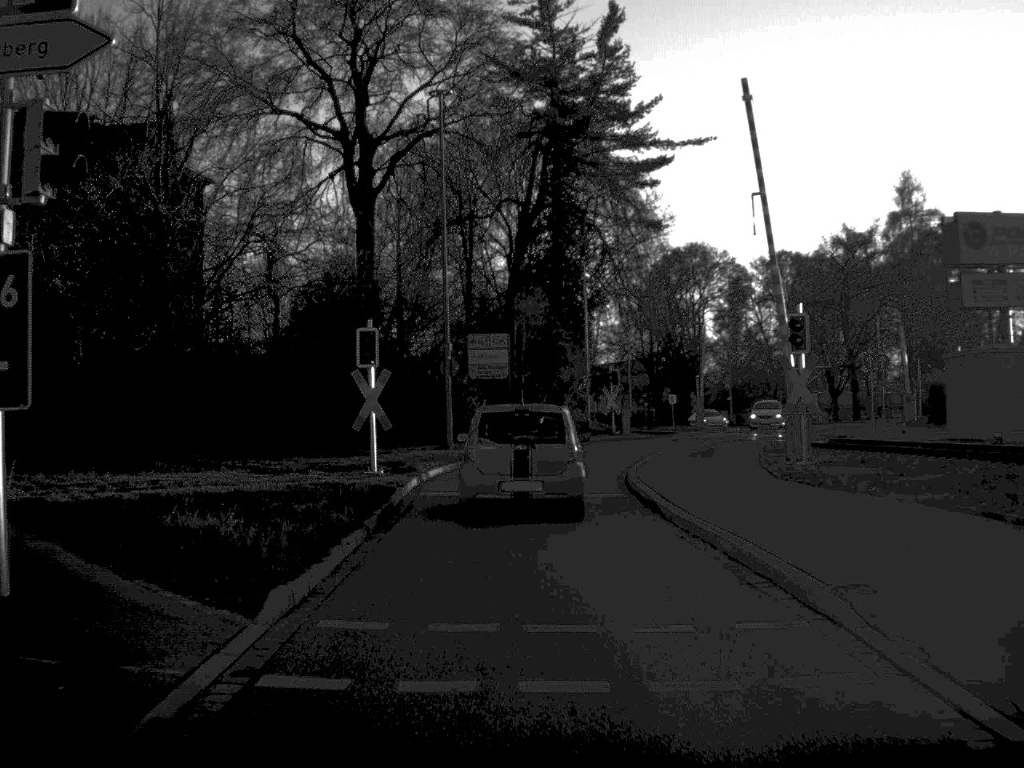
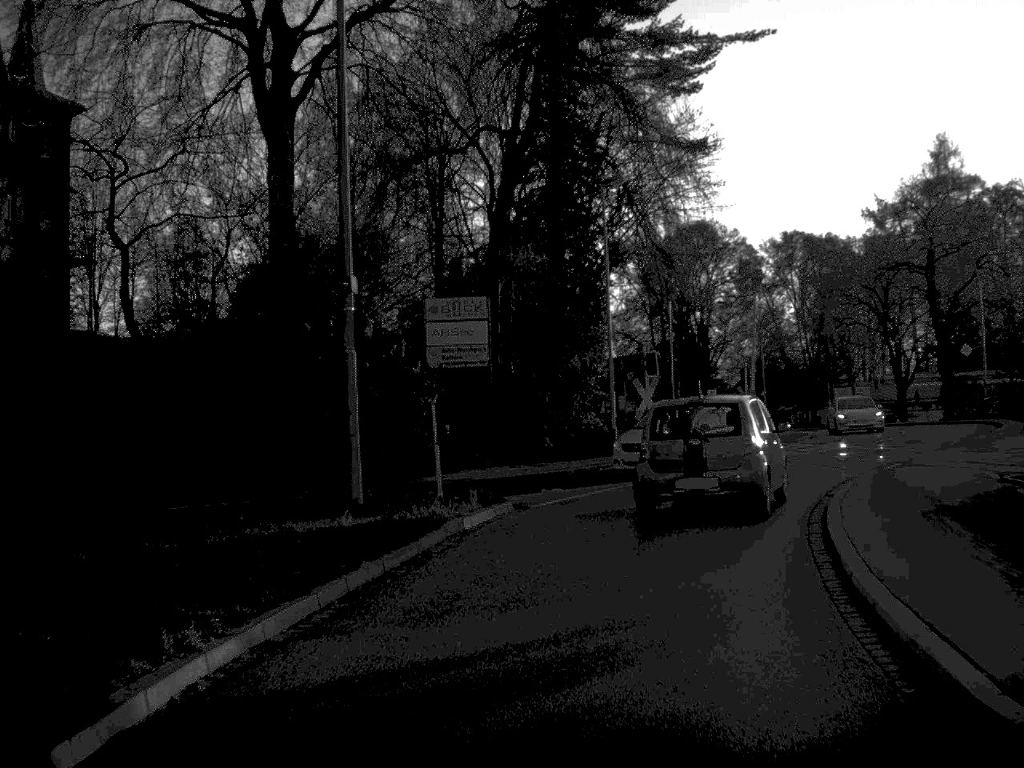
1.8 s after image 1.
(-0.1, +19.6) m; +1°
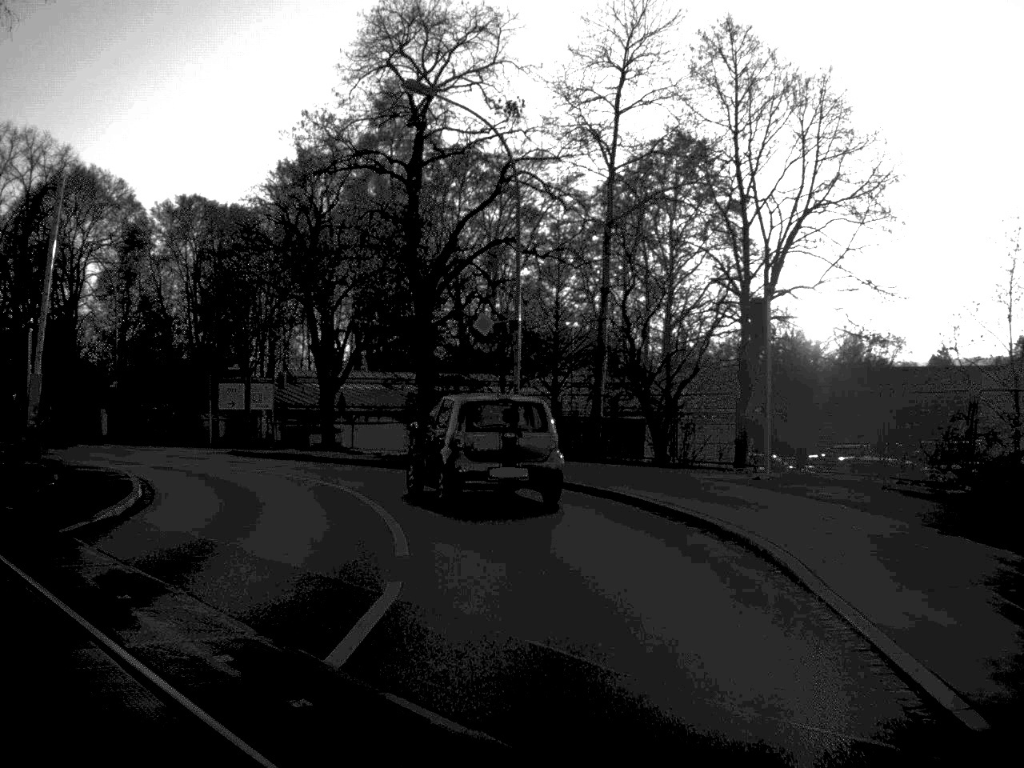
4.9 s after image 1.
(+6.9, +28.8) m; +27°
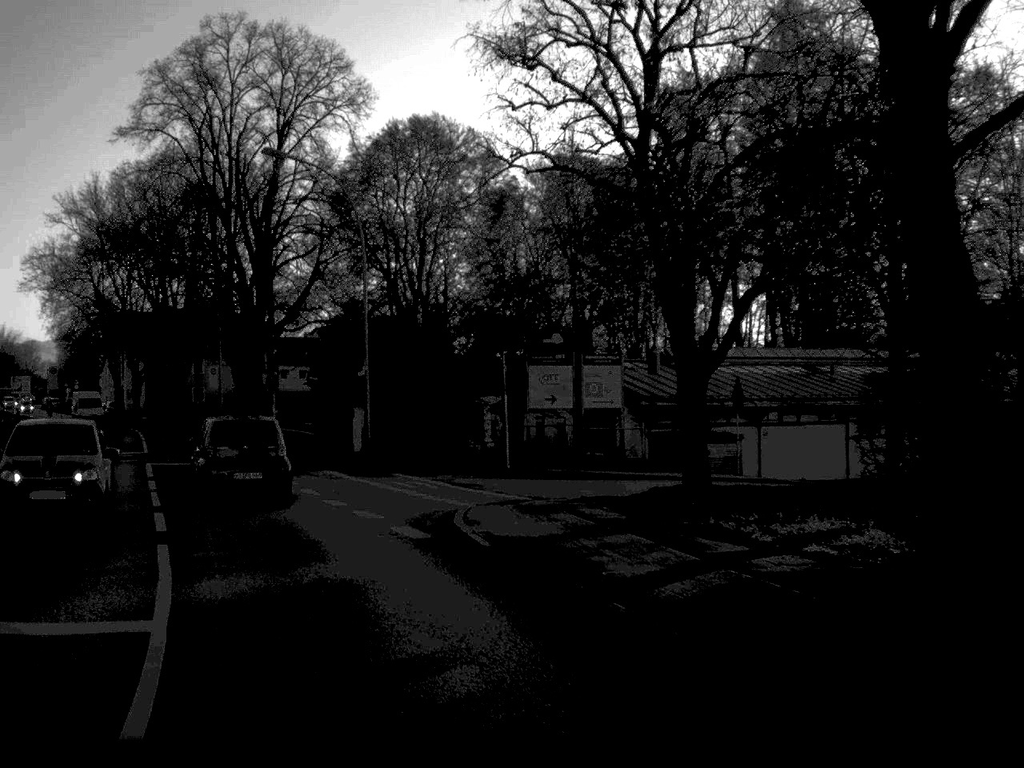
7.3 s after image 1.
(-2.3, +23.4) m; -20°
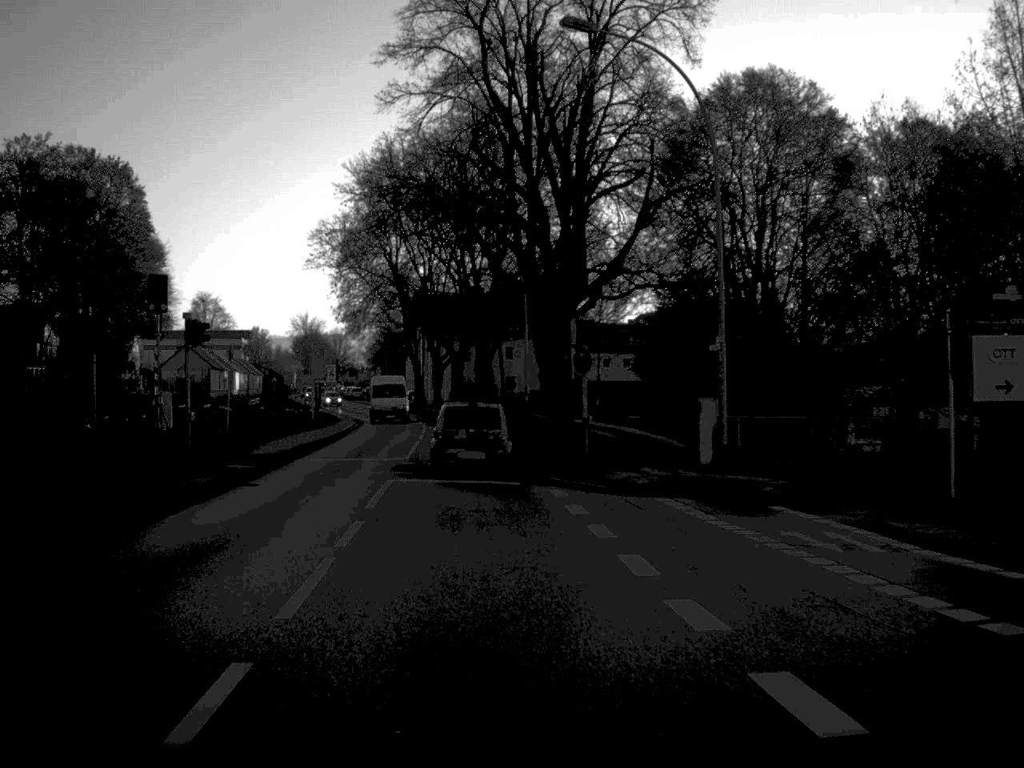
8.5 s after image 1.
(-1.7, +12.2) m; -14°
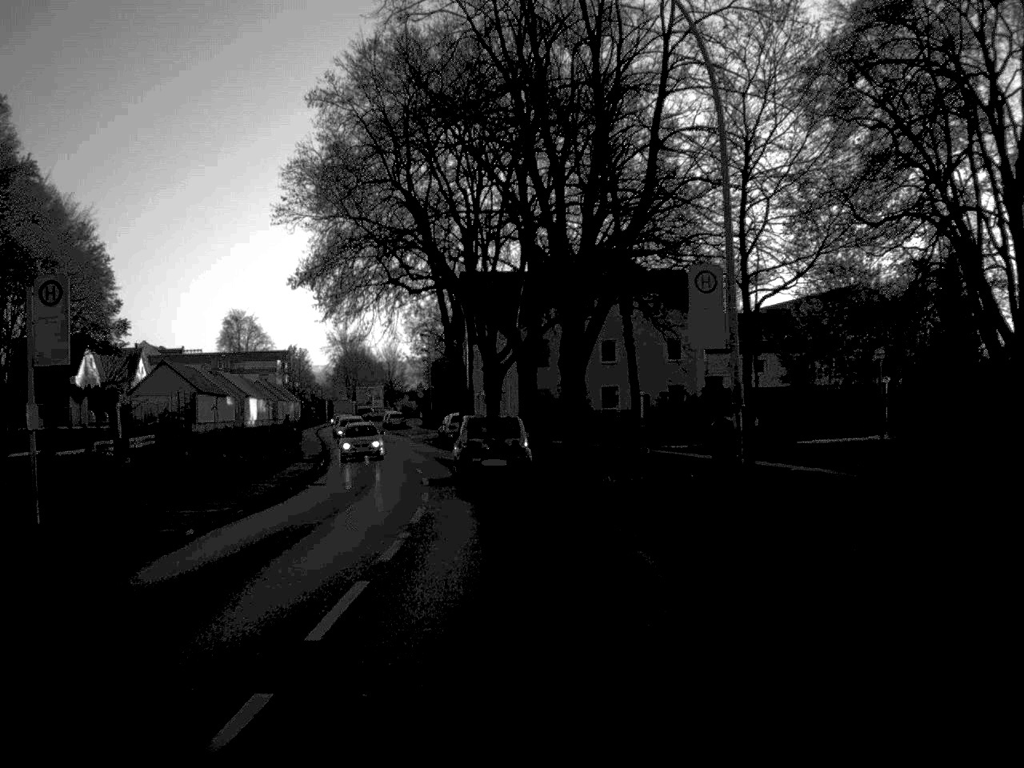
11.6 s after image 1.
(-1.7, +39.4) m; -3°
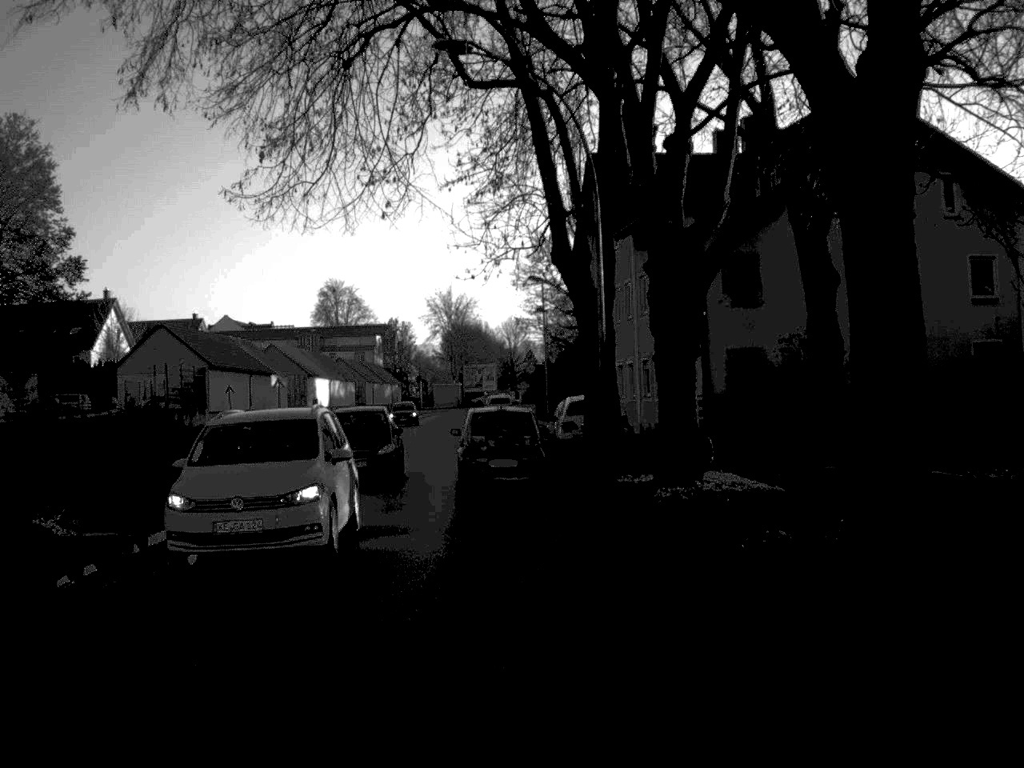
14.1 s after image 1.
(-1.6, +35.4) m; -6°
